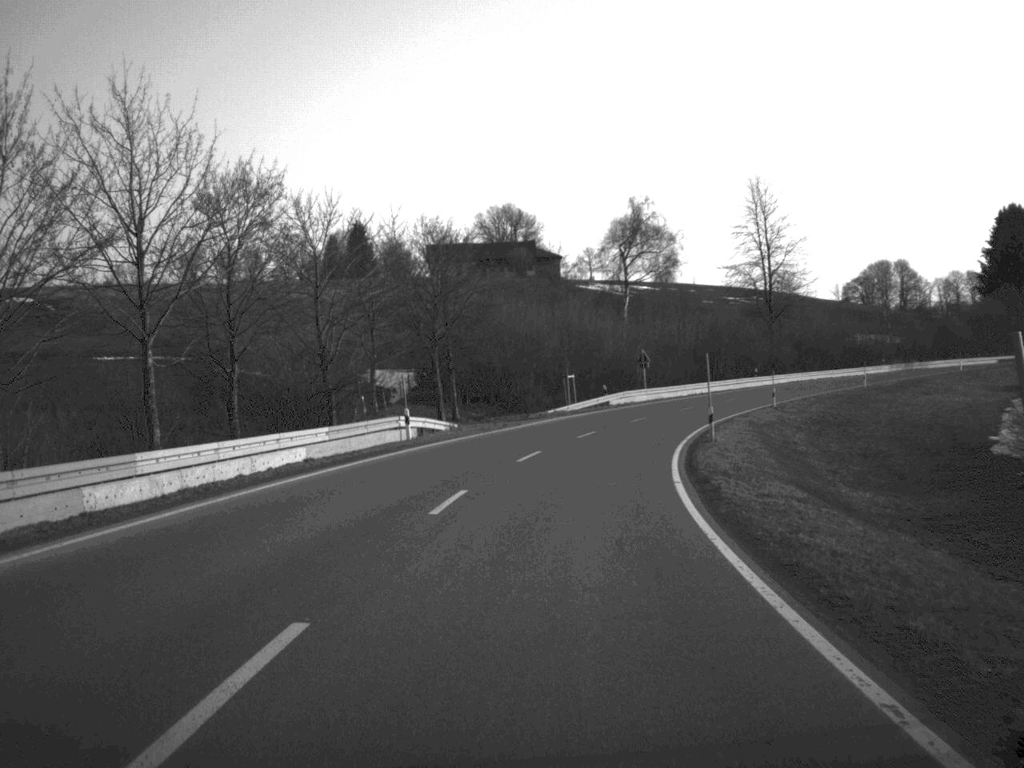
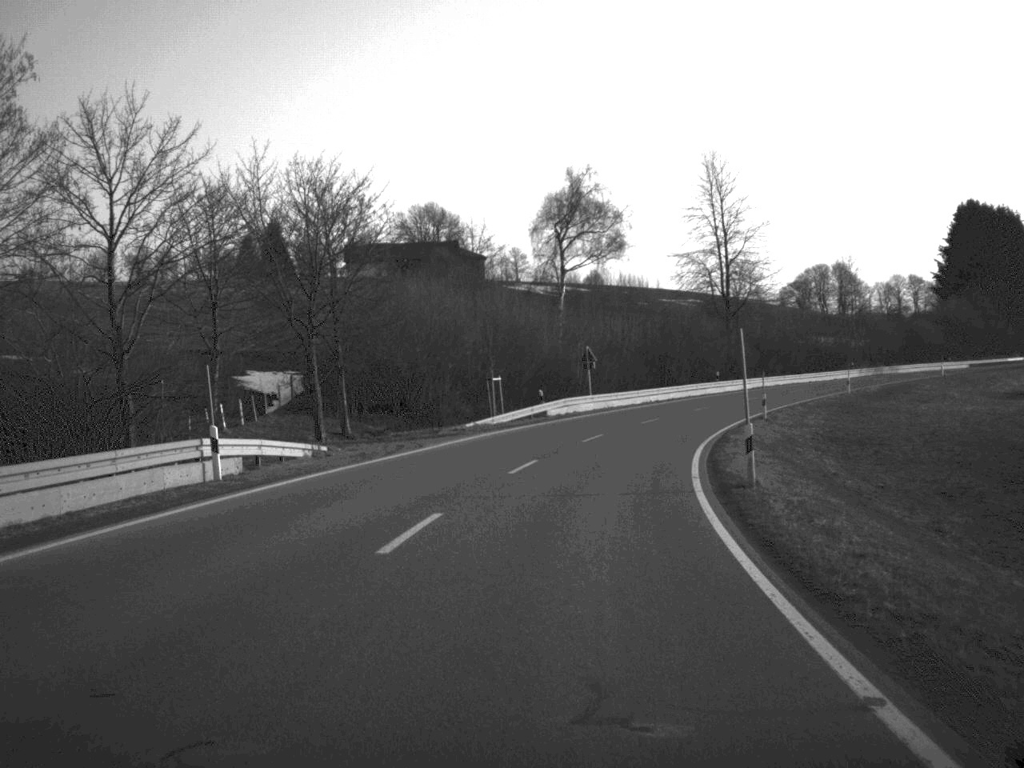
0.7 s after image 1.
(+0.5, +16.0) m; +3°
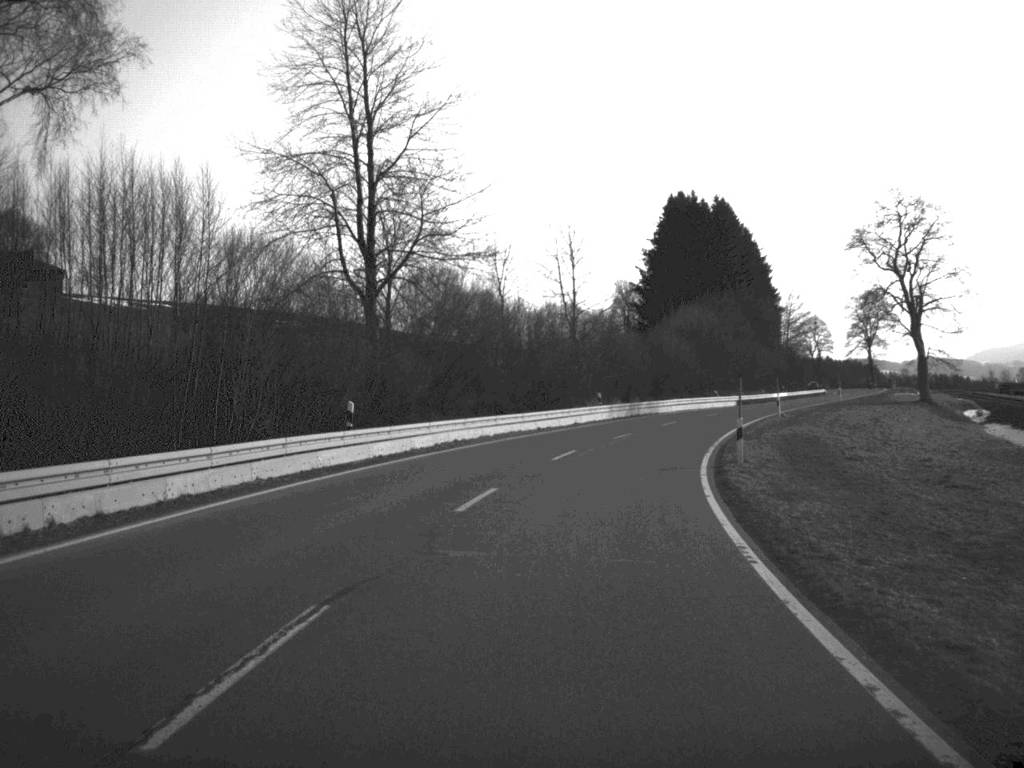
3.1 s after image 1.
(+7.7, +52.9) m; +17°
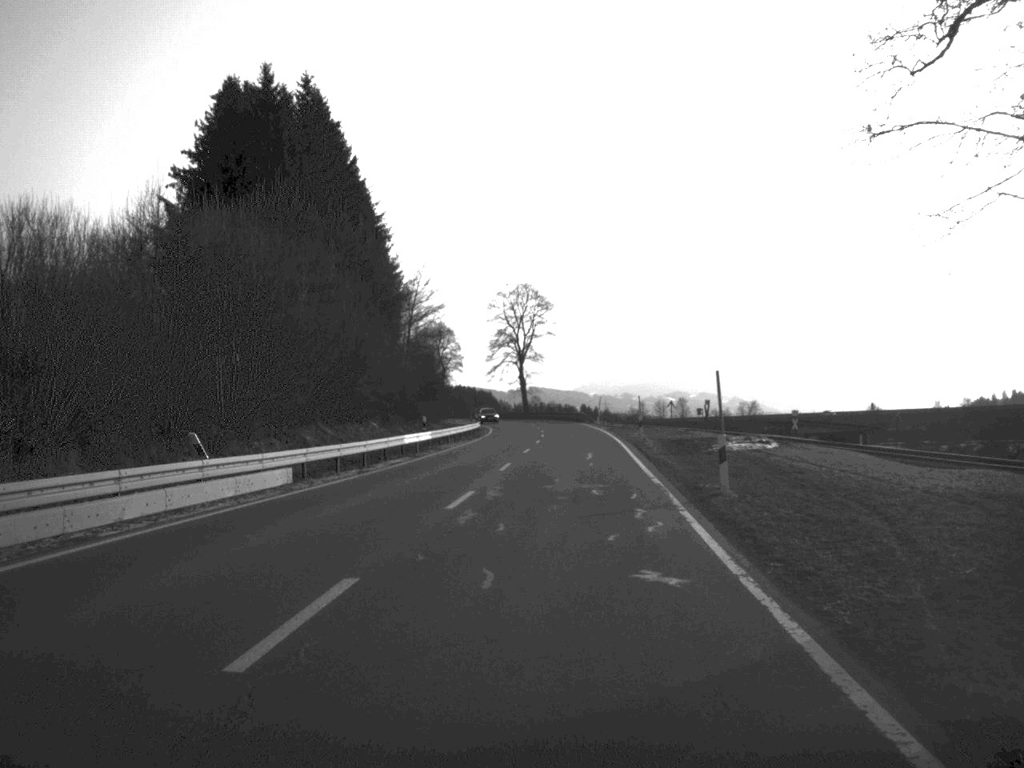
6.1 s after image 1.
(+11.9, +67.3) m; +18°
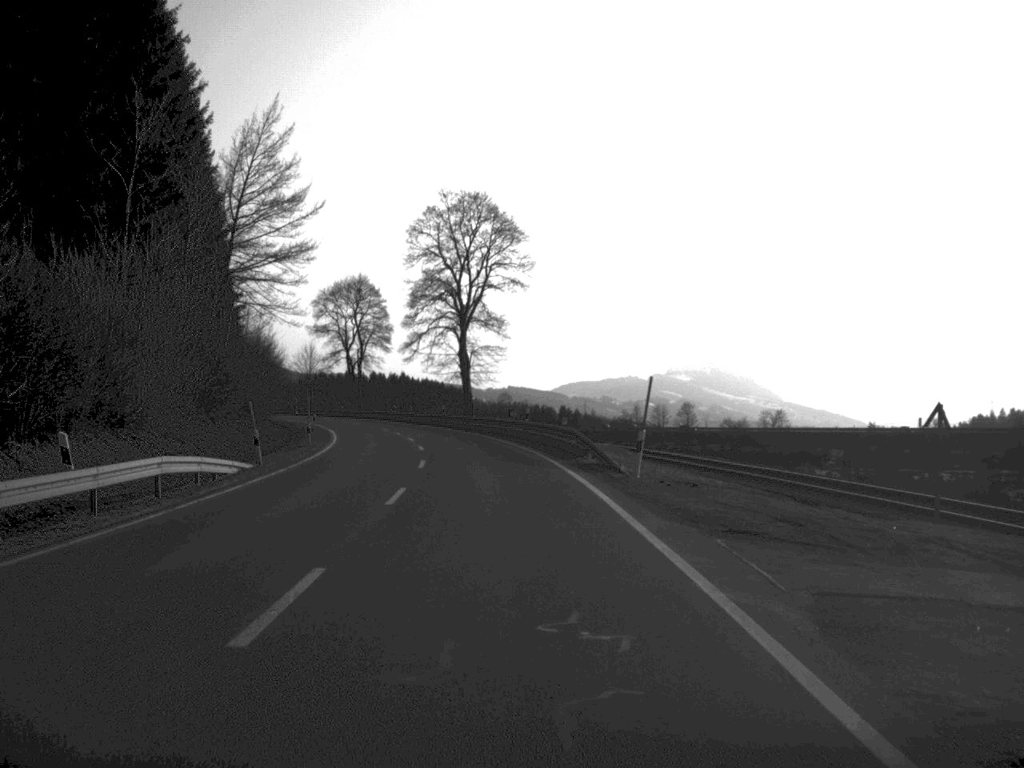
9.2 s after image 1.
(+2.6, +70.6) m; +1°
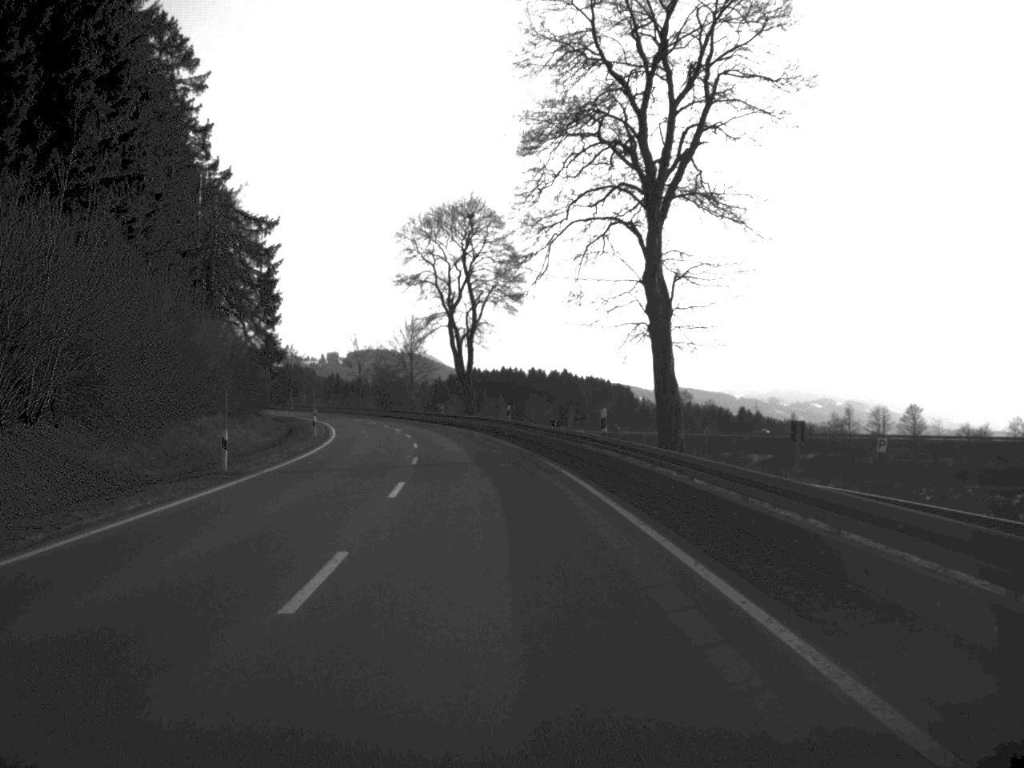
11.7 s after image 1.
(-3.5, +58.1) m; -7°
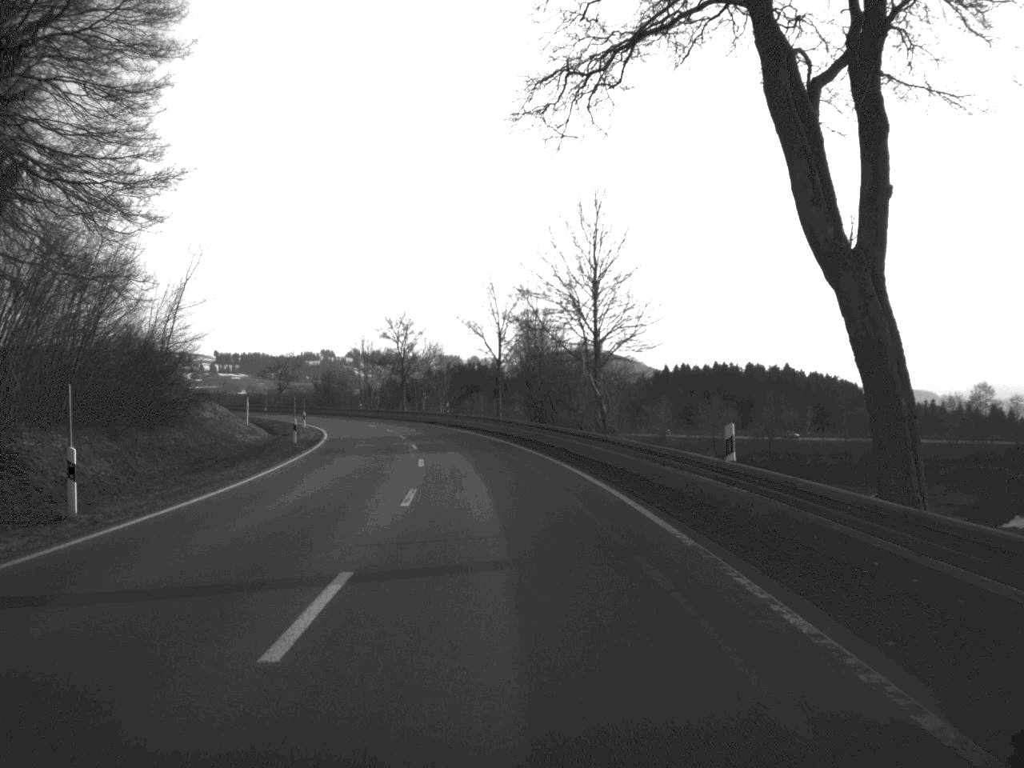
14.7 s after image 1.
(-5.8, +73.1) m; -9°
